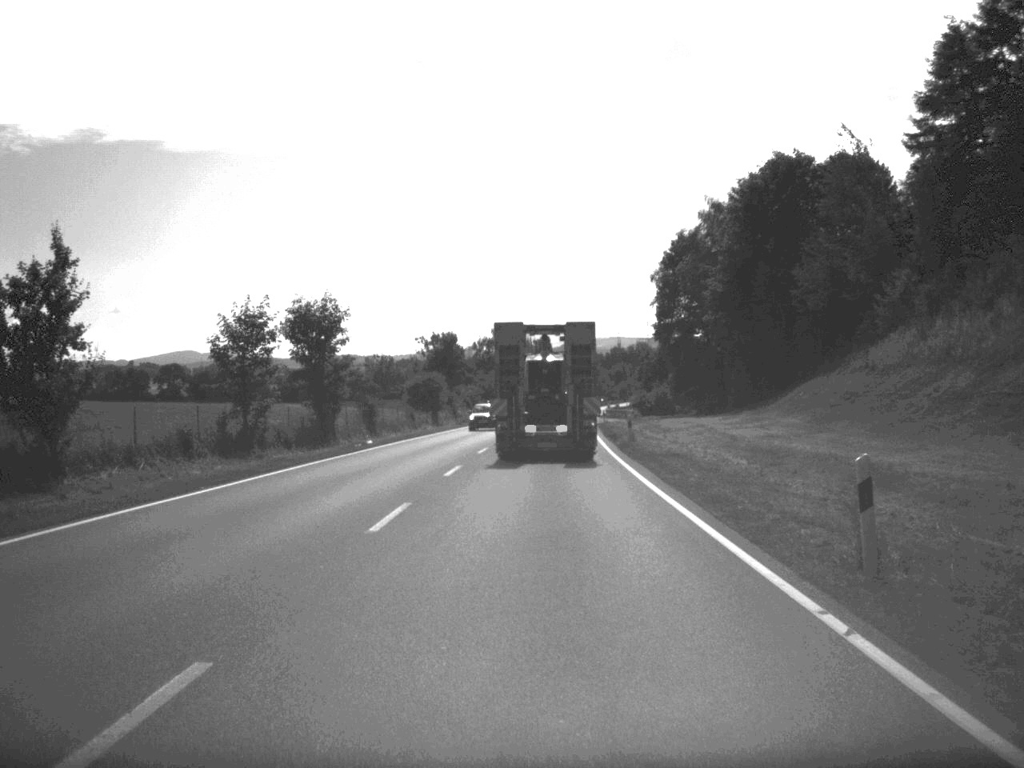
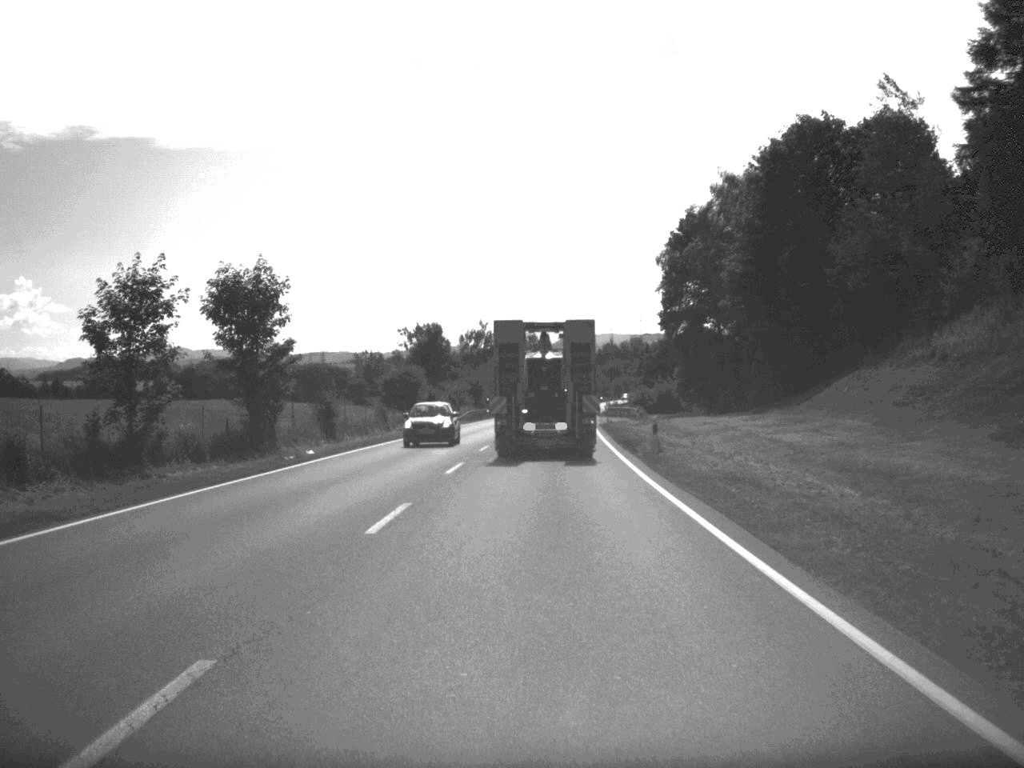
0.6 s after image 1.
(0.0, +11.9) m; 0°
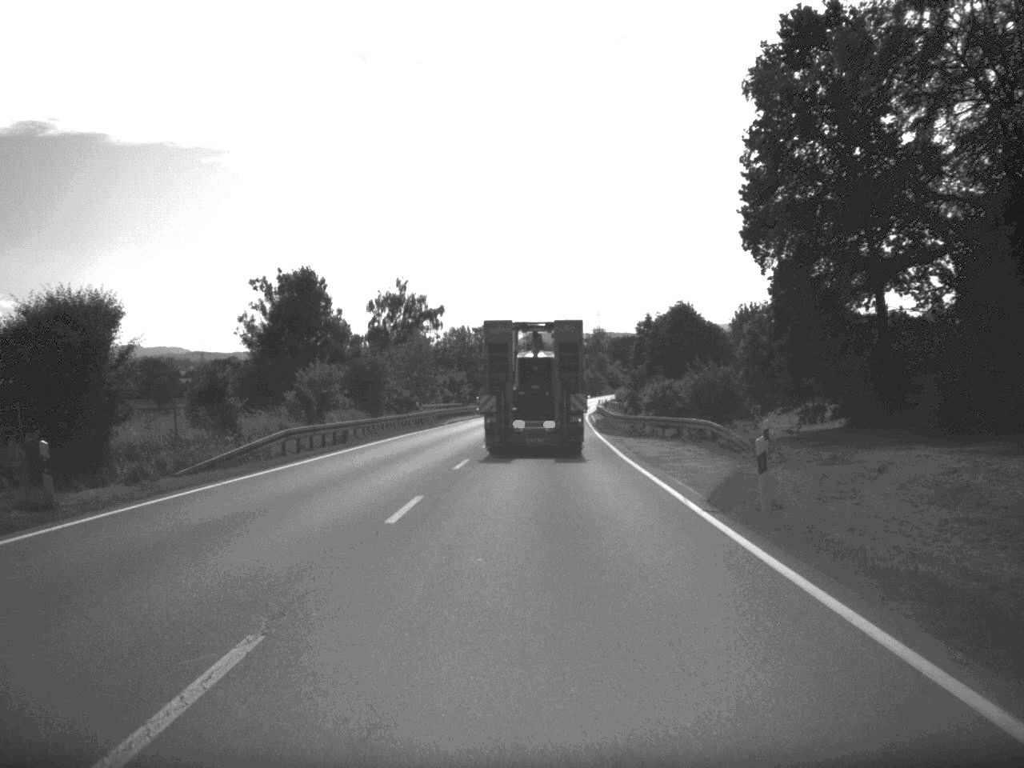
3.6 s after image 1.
(+0.9, +57.8) m; +2°
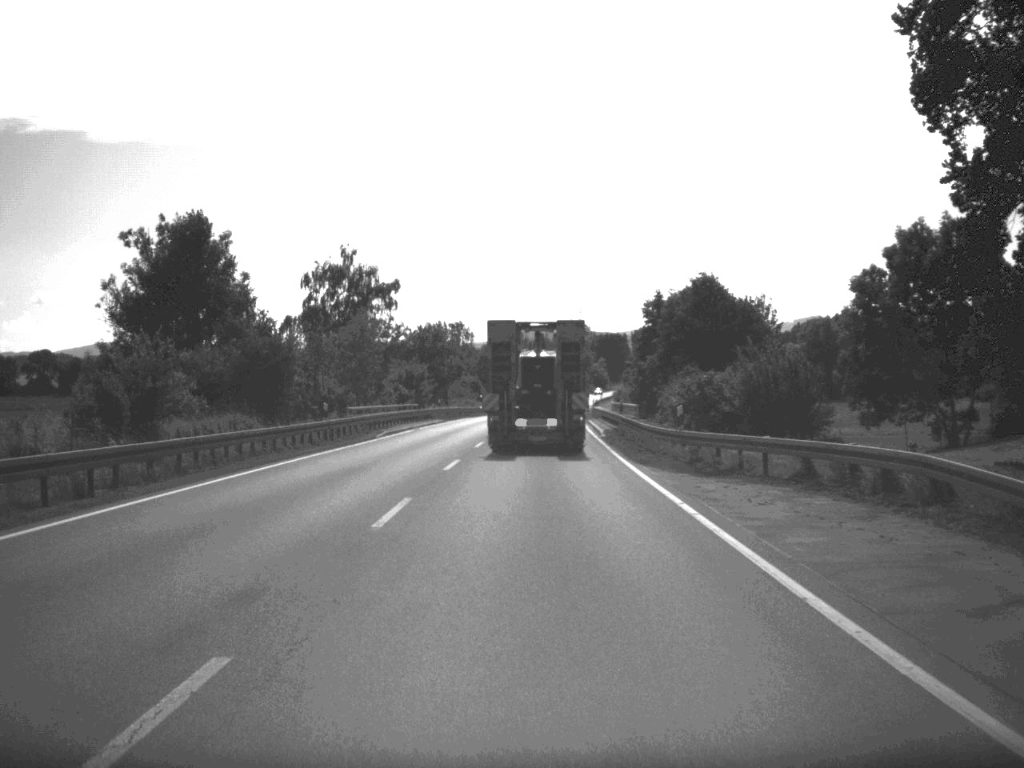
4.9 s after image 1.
(+0.2, +24.4) m; +1°
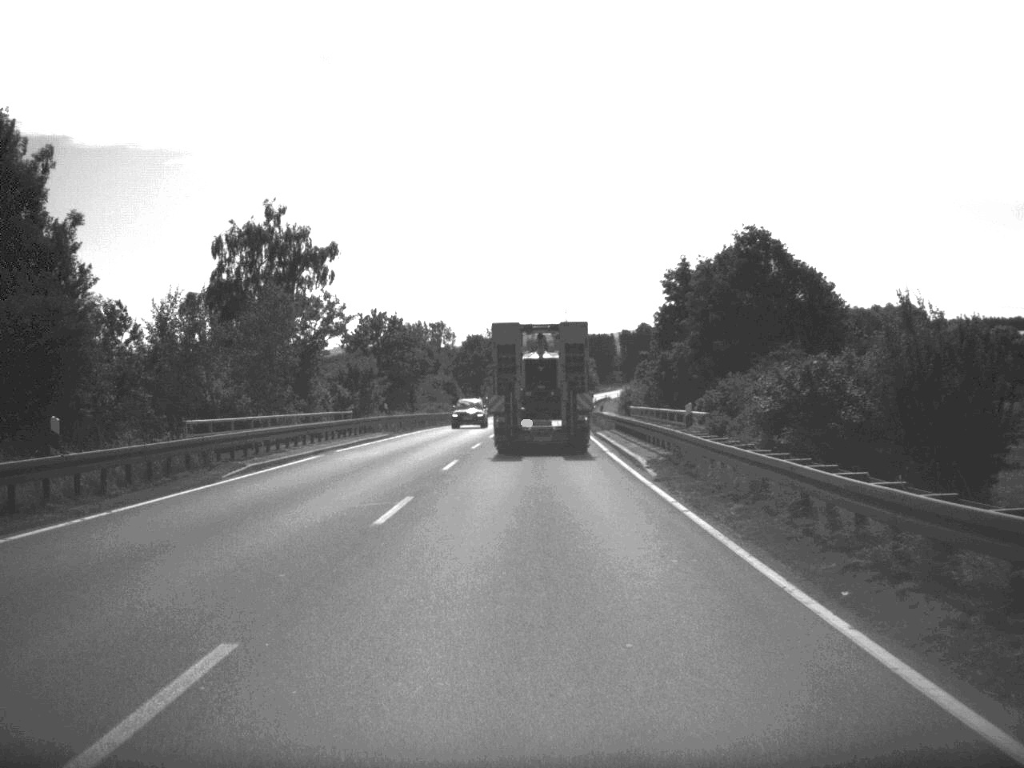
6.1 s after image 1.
(+0.1, +22.9) m; +1°
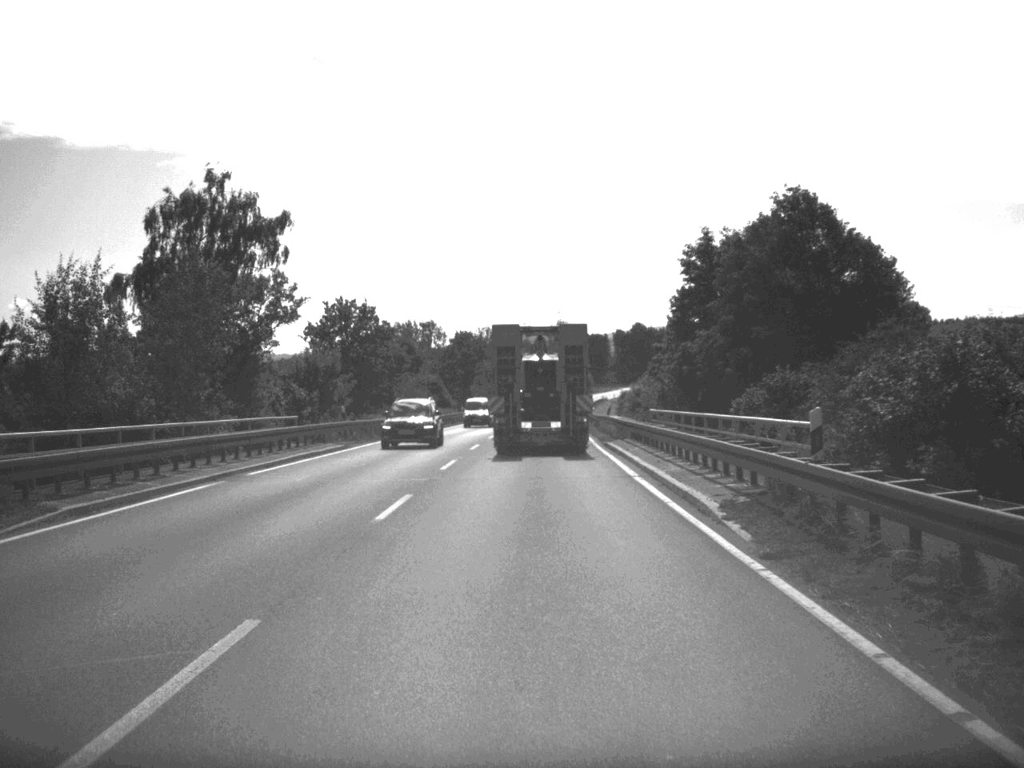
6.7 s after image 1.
(0.0, +11.2) m; 0°
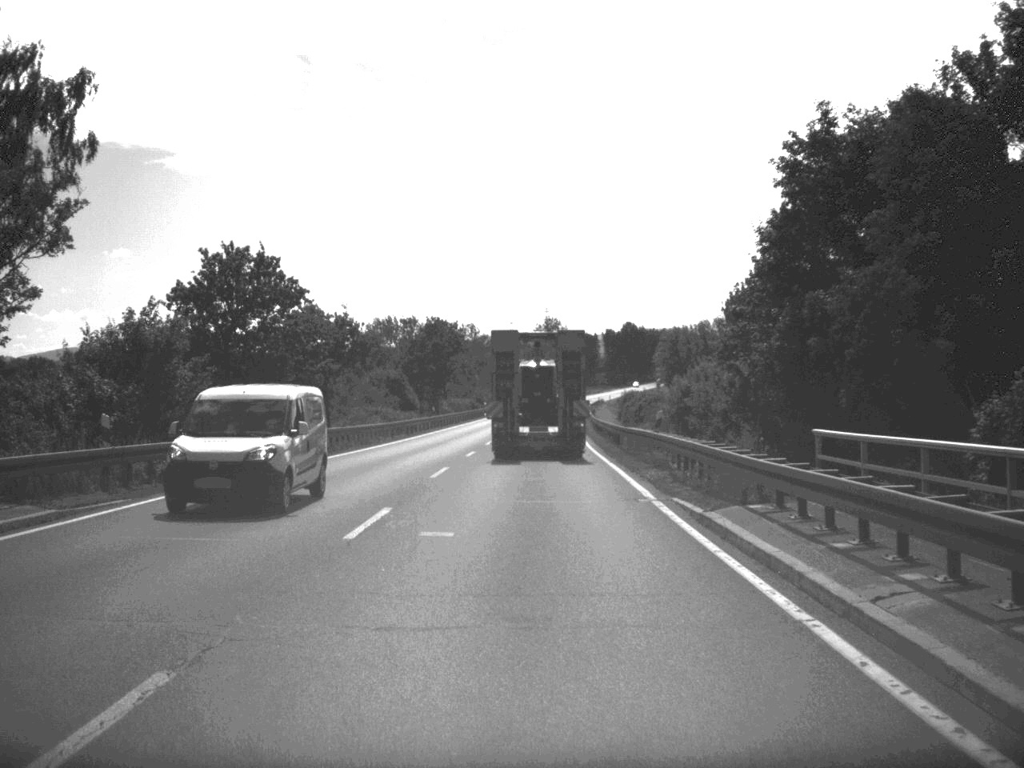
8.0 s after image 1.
(+0.1, +25.1) m; 0°
